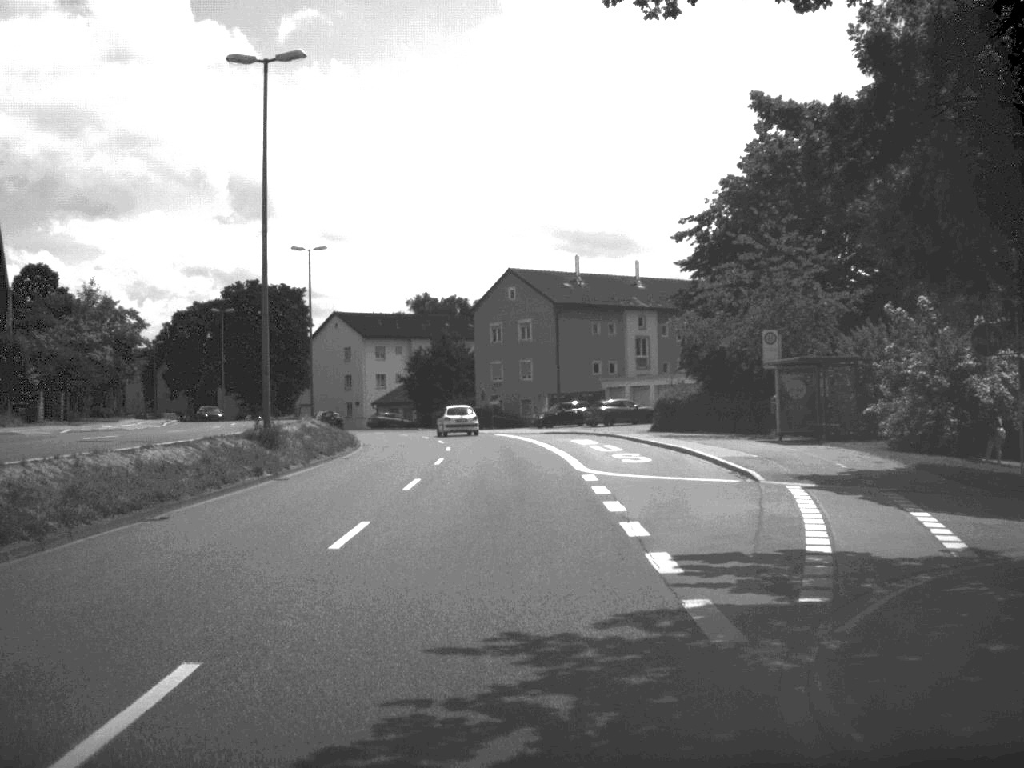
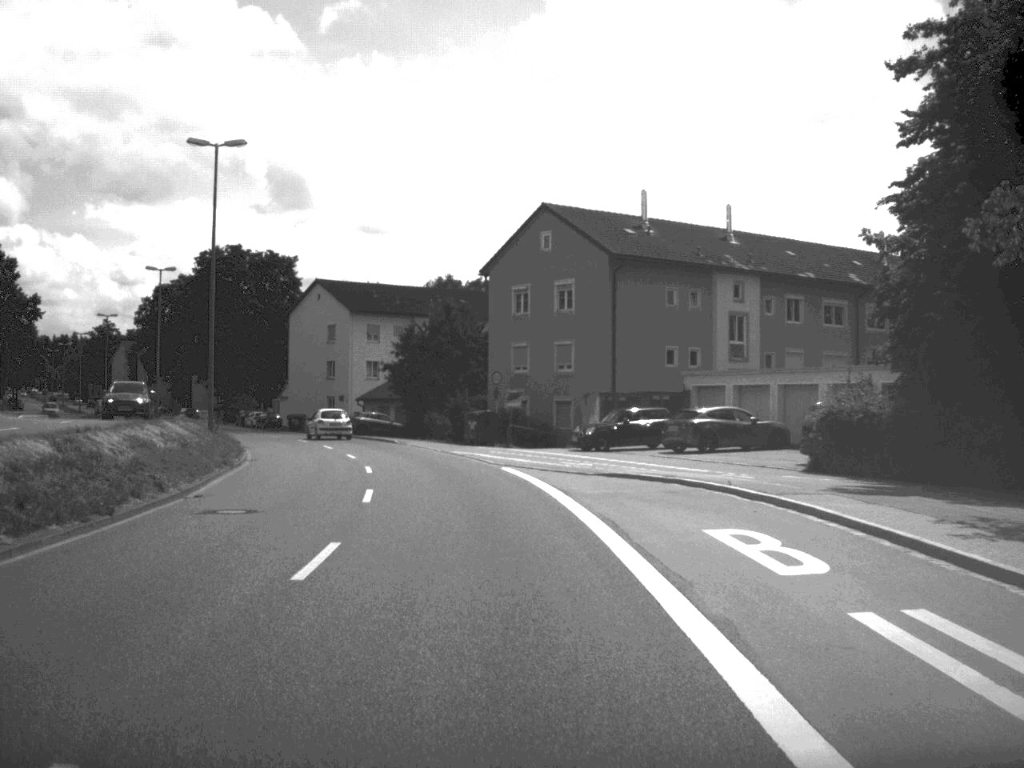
(-0.2, +28.9) m; -2°
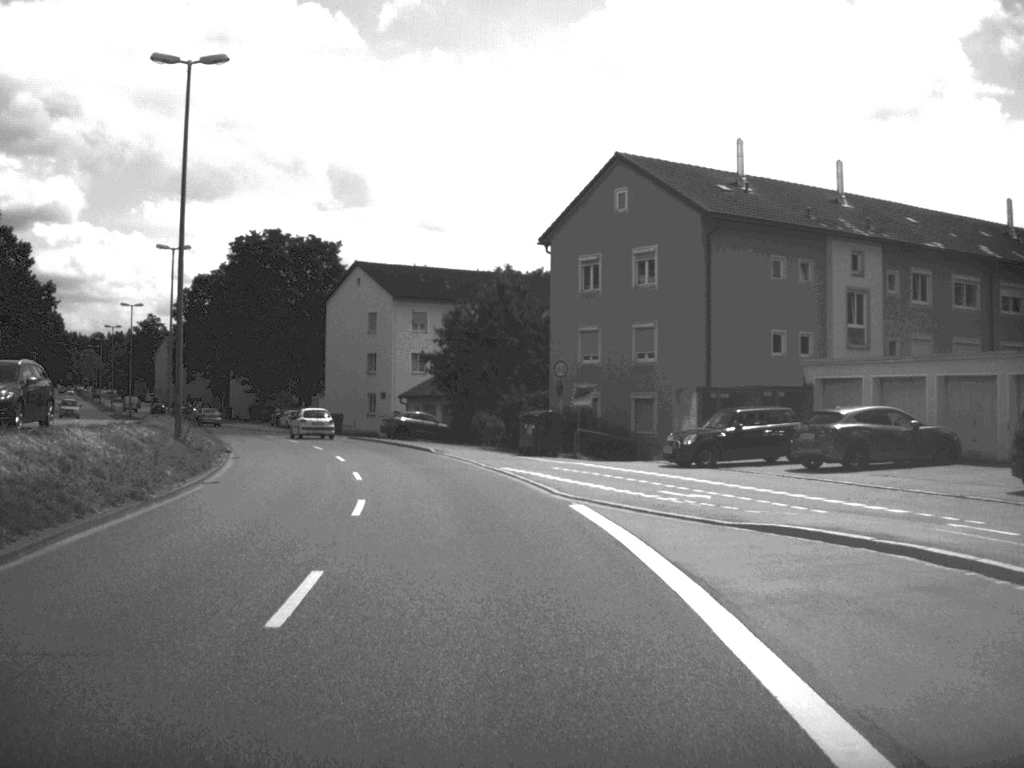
(-0.3, +11.3) m; -3°
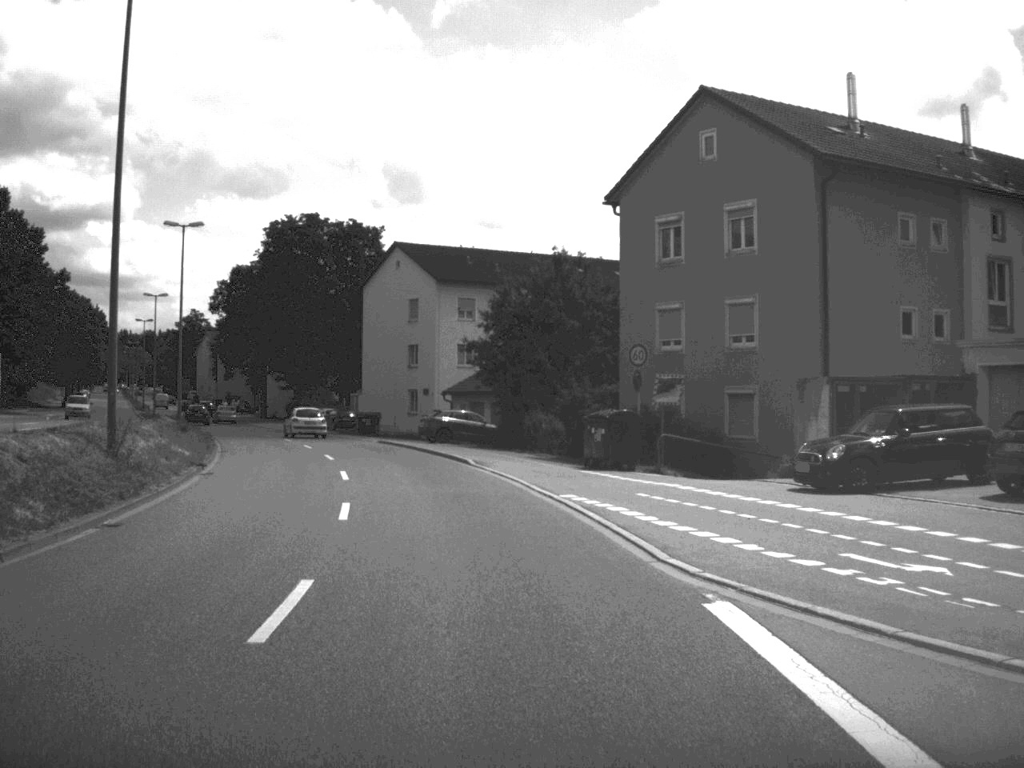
(-0.2, +9.5) m; -3°
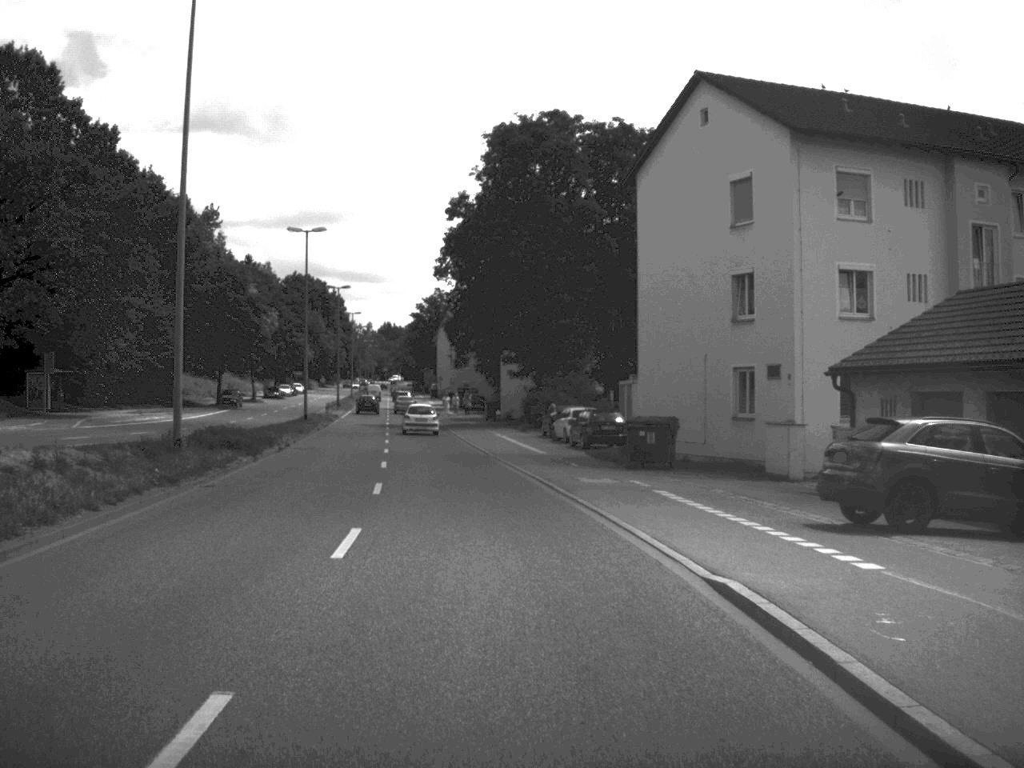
(-4.9, +39.7) m; -13°
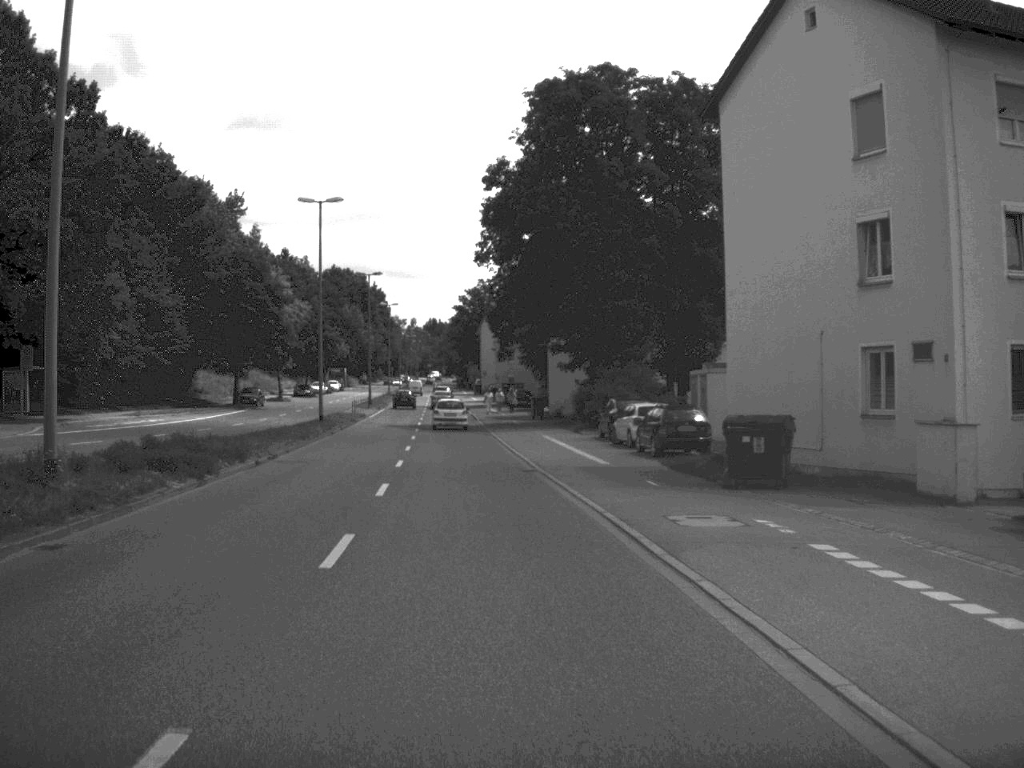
(-0.2, +9.7) m; -2°
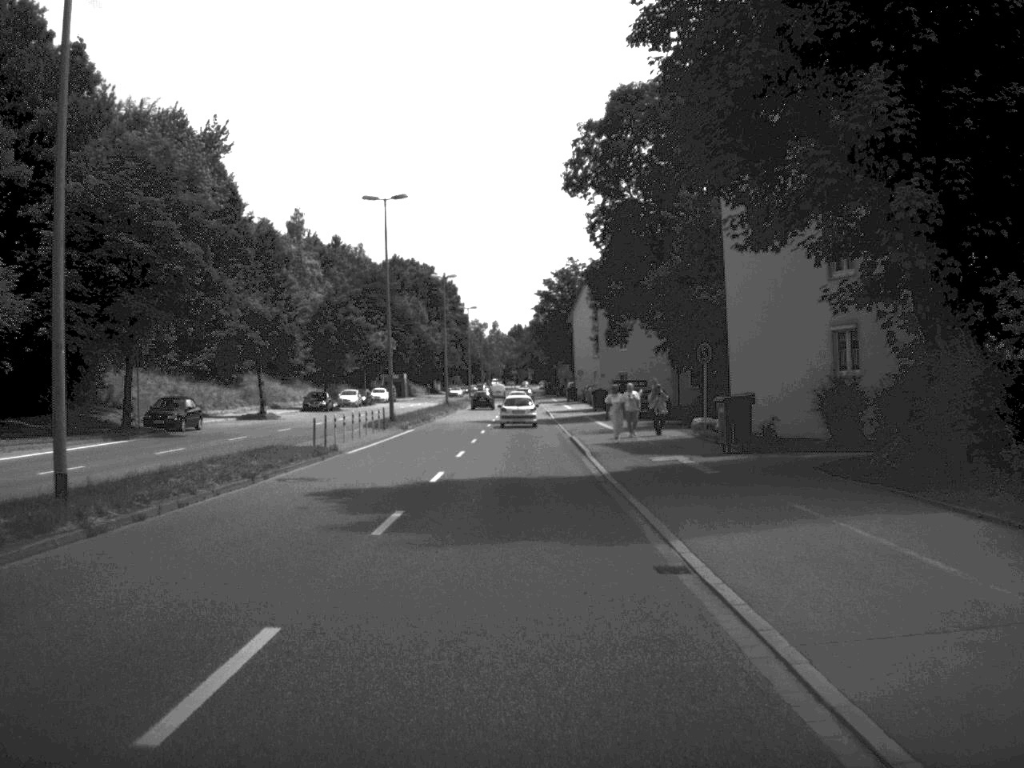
(-2.1, +41.7) m; -4°
